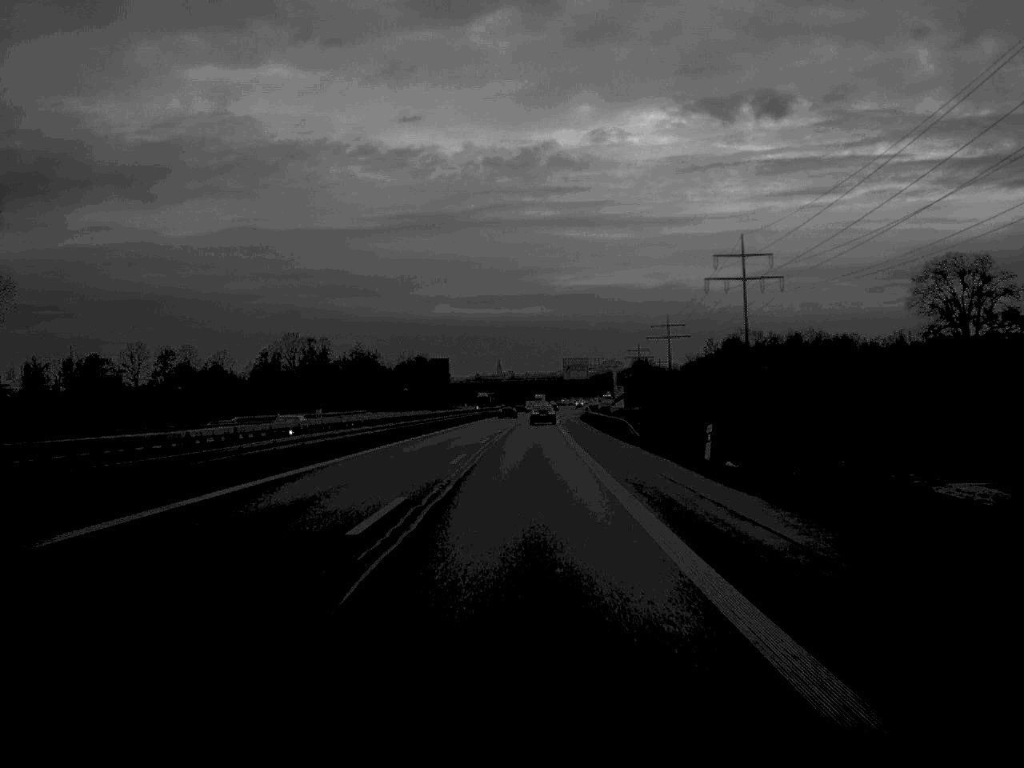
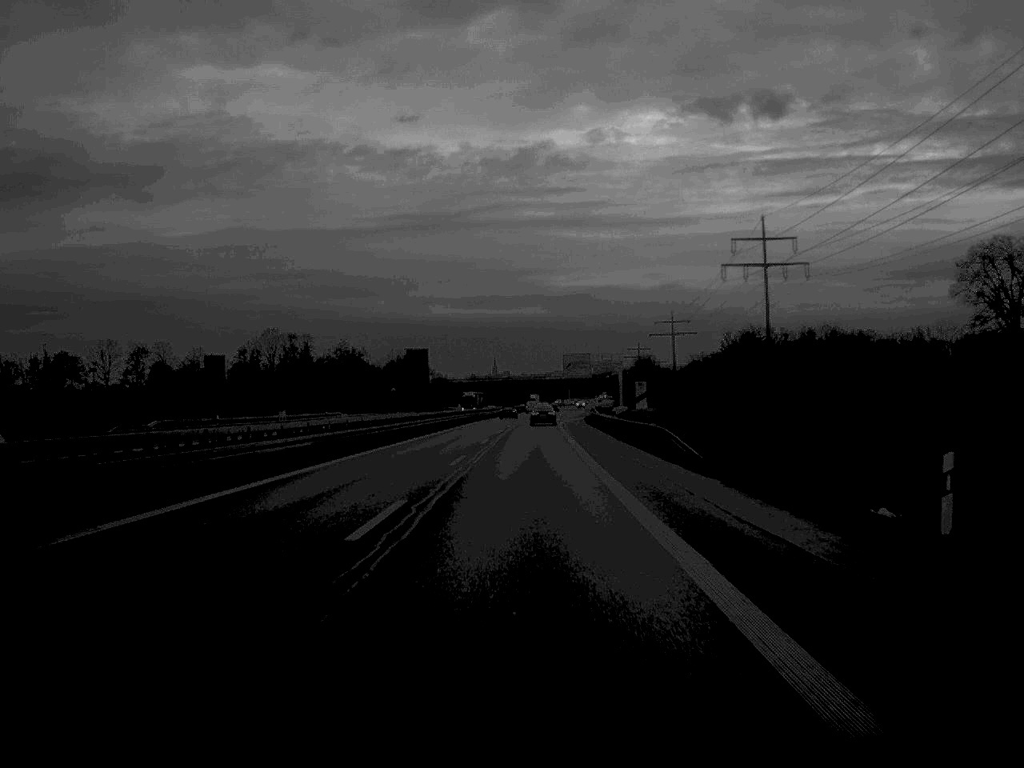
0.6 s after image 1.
(0.0, +18.8) m; 0°
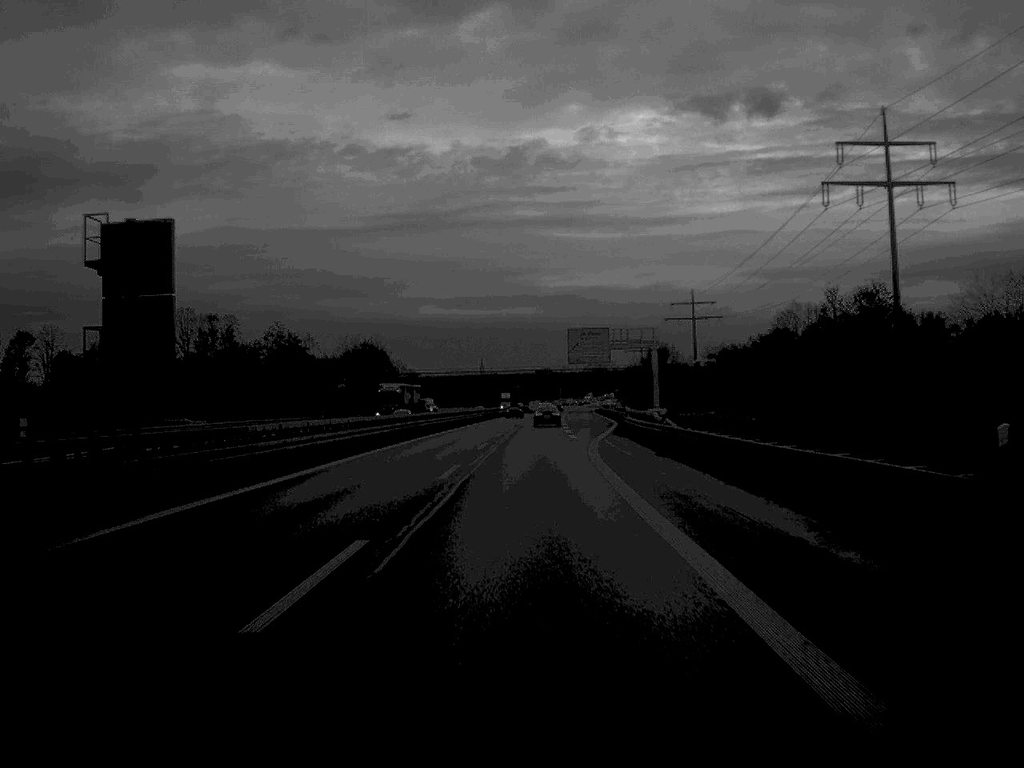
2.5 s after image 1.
(+0.3, +60.7) m; +1°
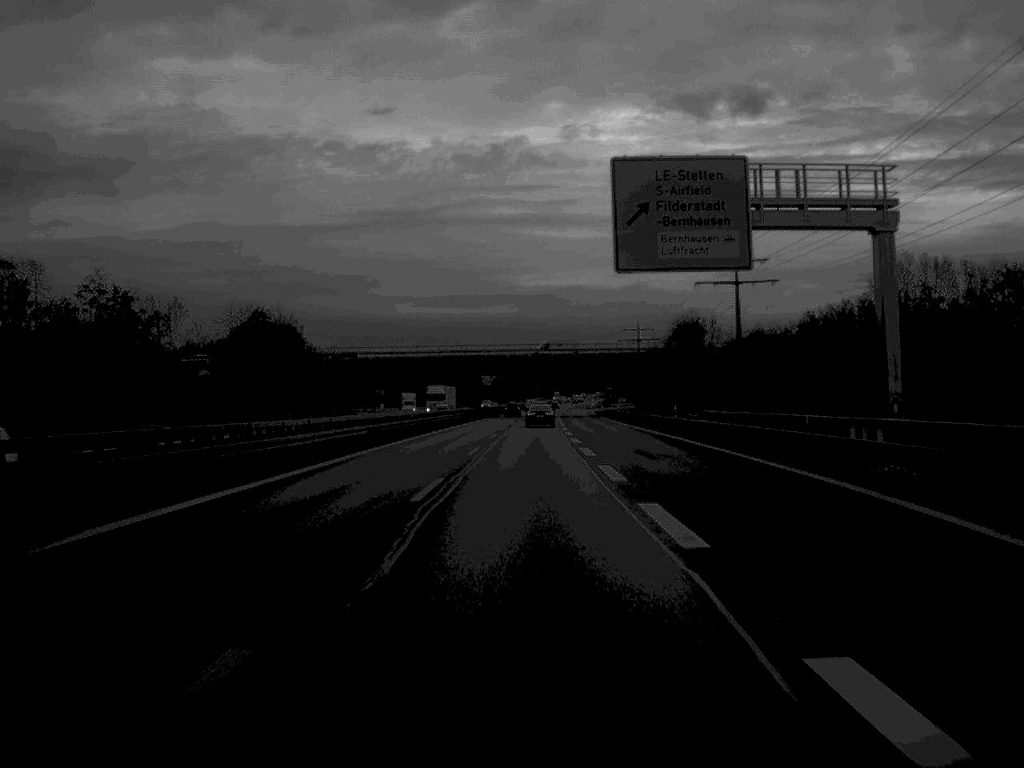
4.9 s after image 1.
(+0.7, +79.4) m; +1°
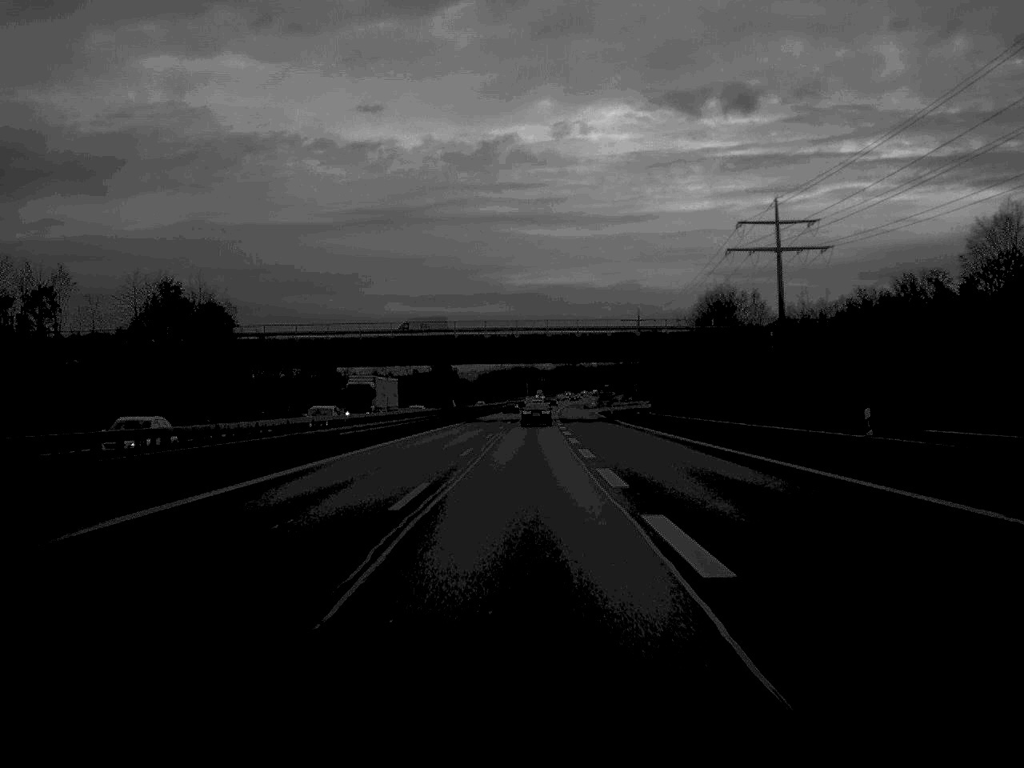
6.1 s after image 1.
(+0.2, +38.2) m; +1°
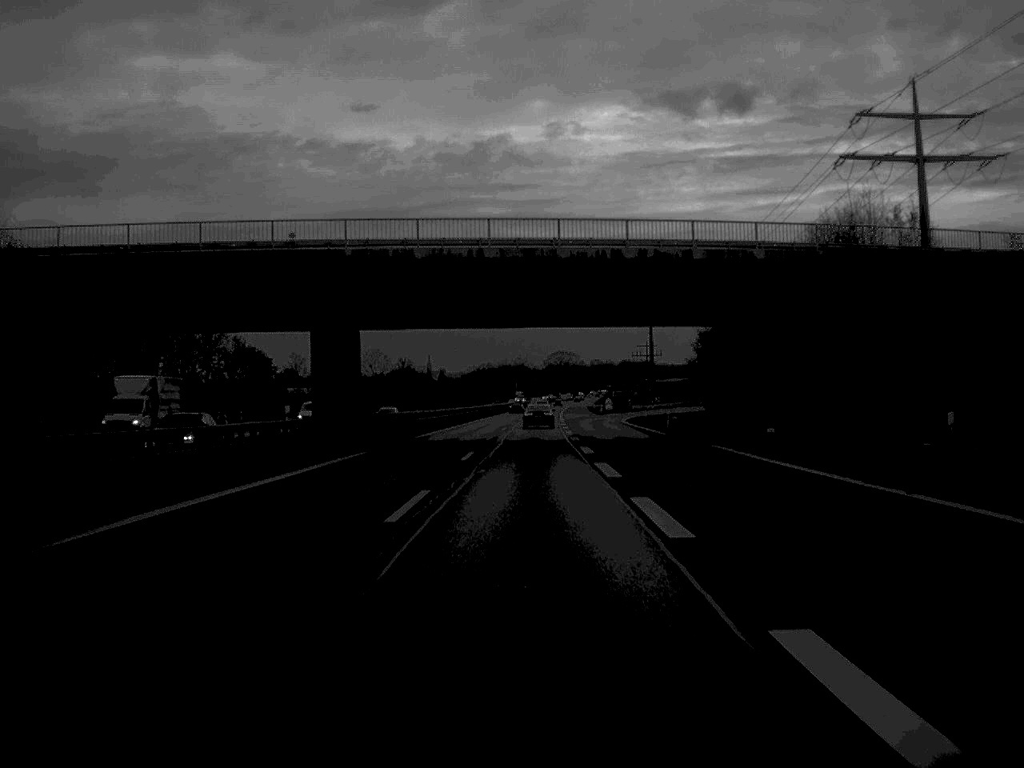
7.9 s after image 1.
(+0.2, +56.5) m; 0°
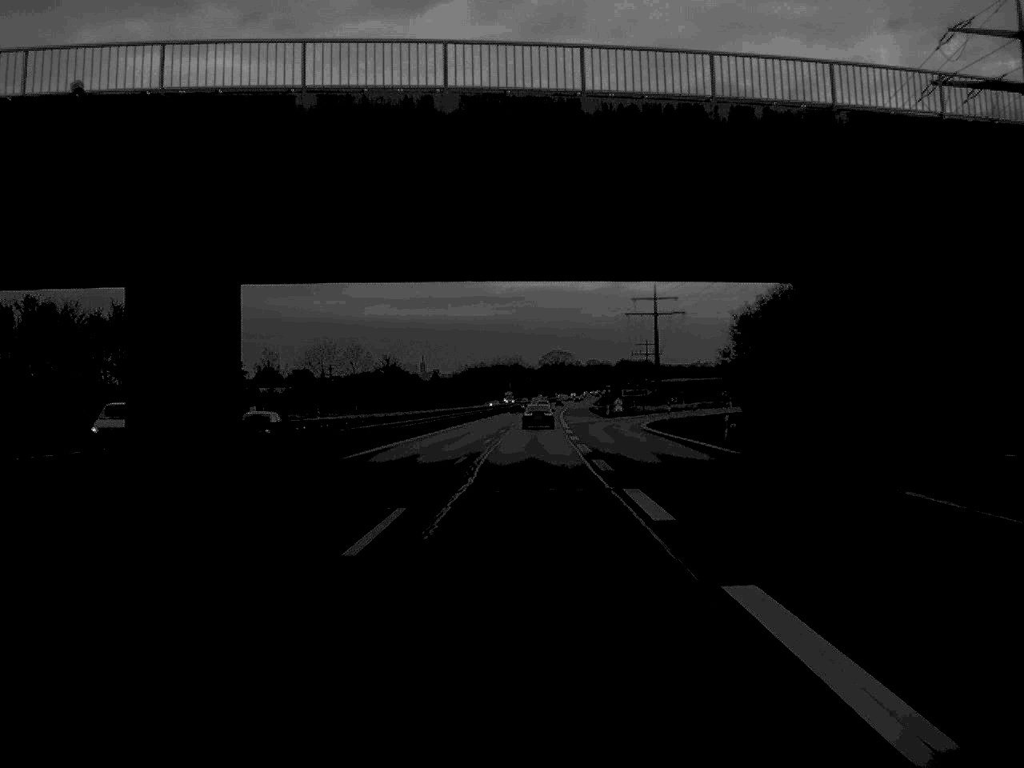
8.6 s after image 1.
(0.0, +21.9) m; 0°
